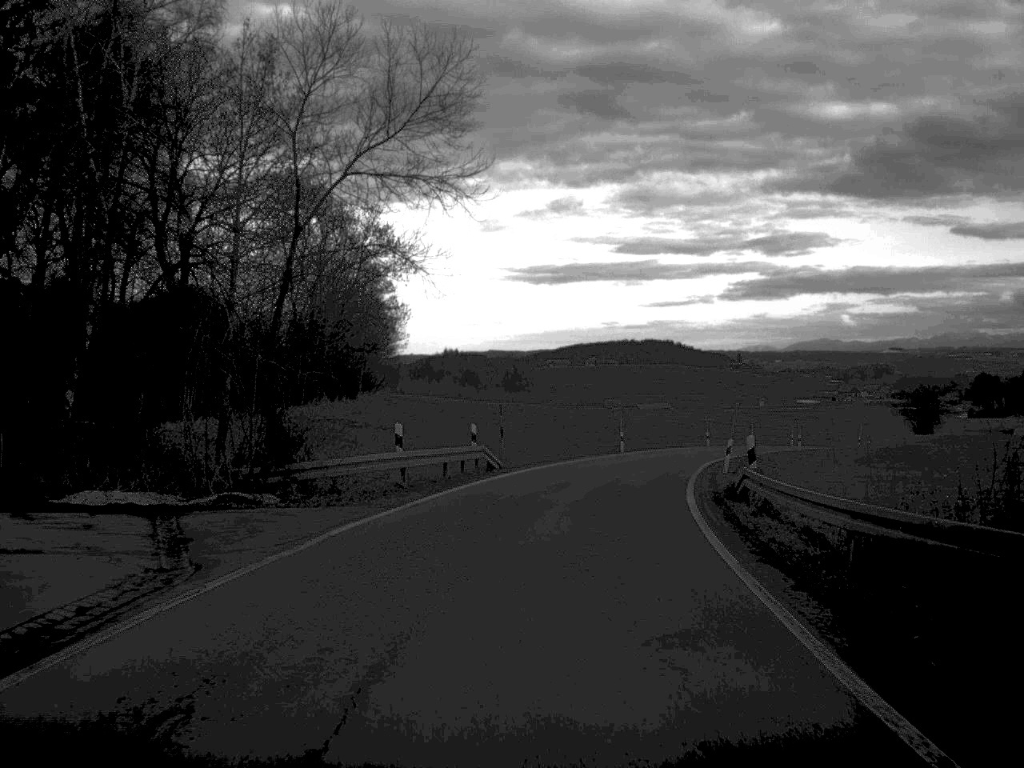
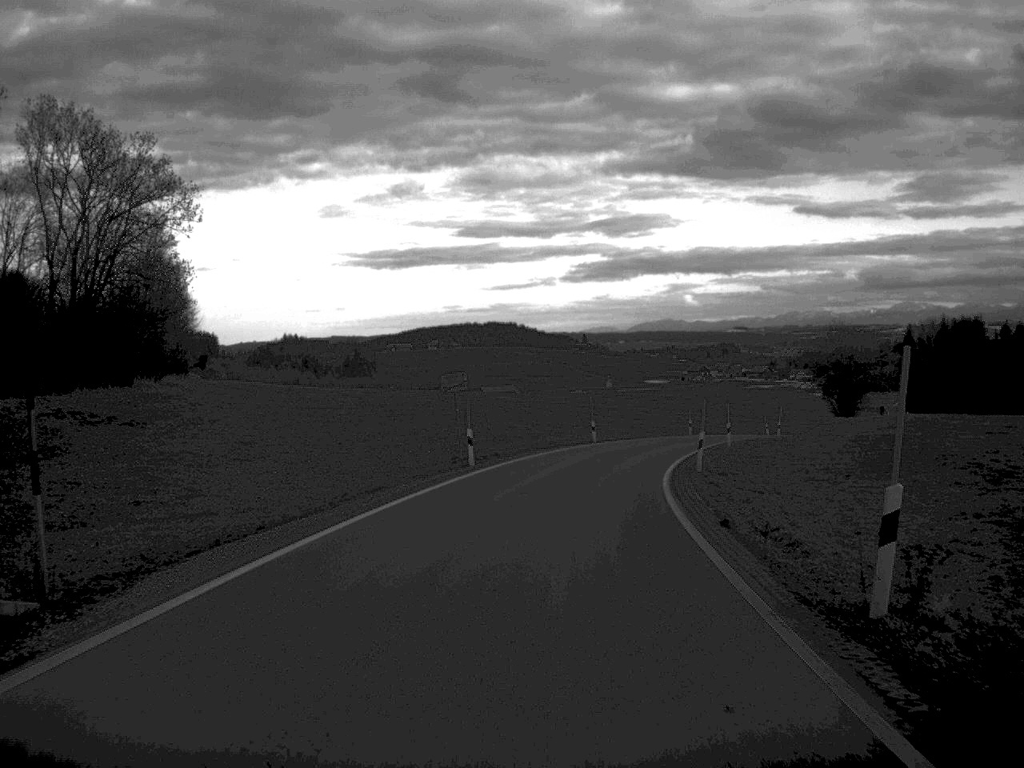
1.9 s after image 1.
(+1.8, +27.4) m; +7°
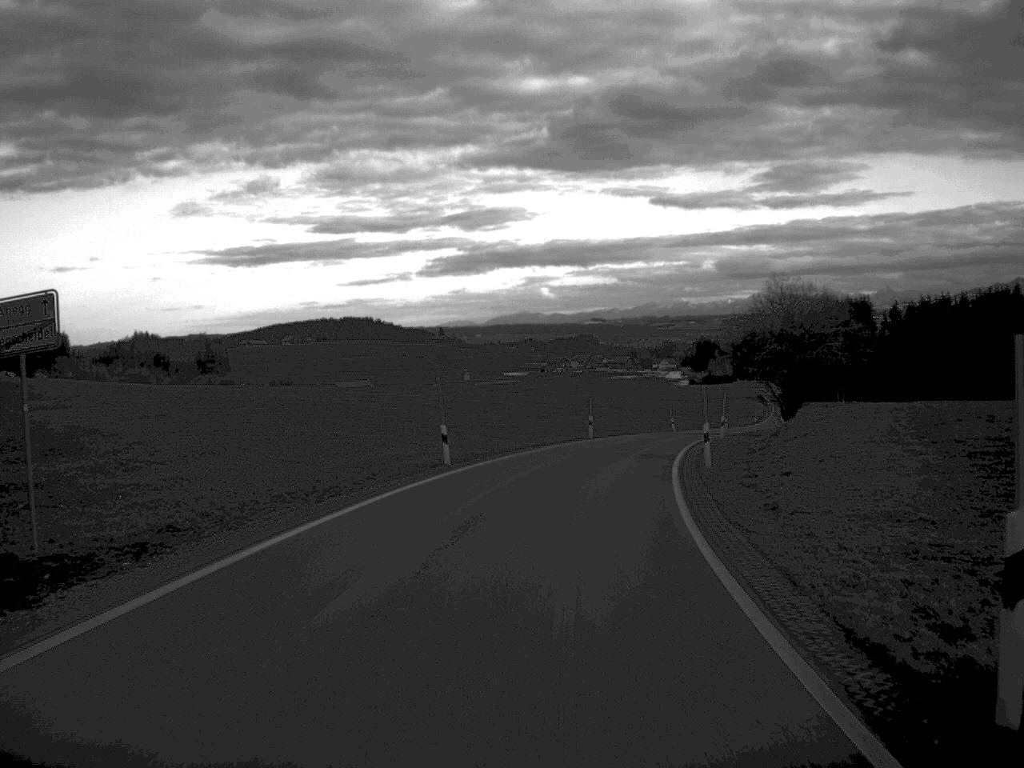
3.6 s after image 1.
(+1.5, +28.9) m; +6°
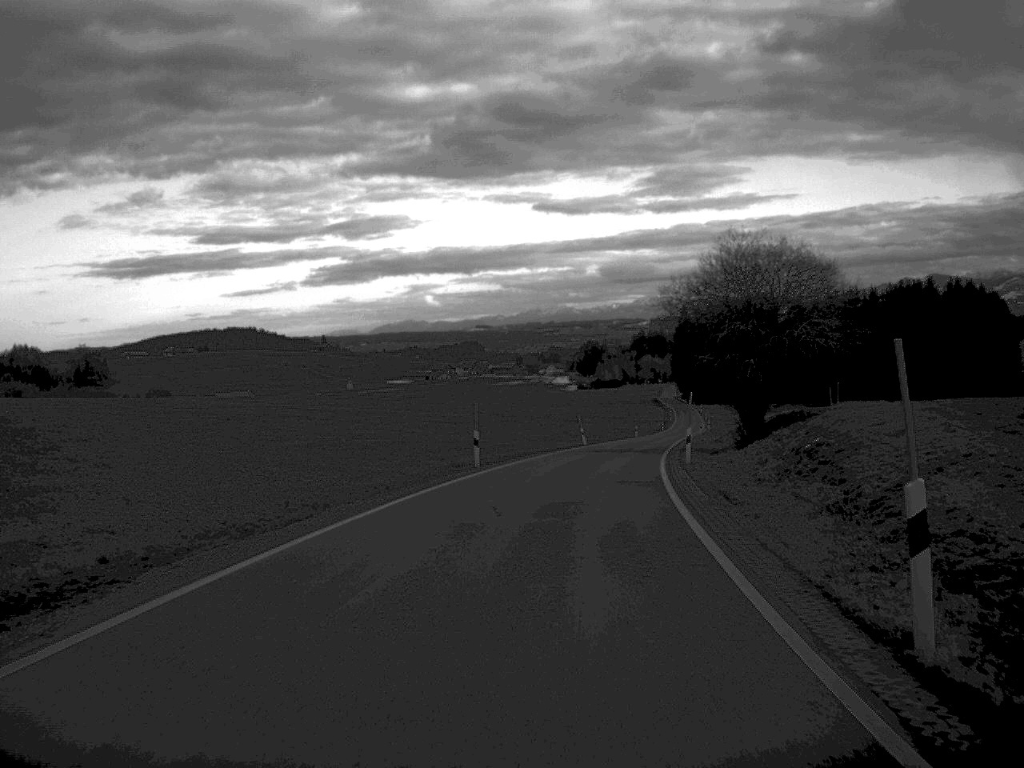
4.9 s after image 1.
(+1.0, +23.0) m; +5°
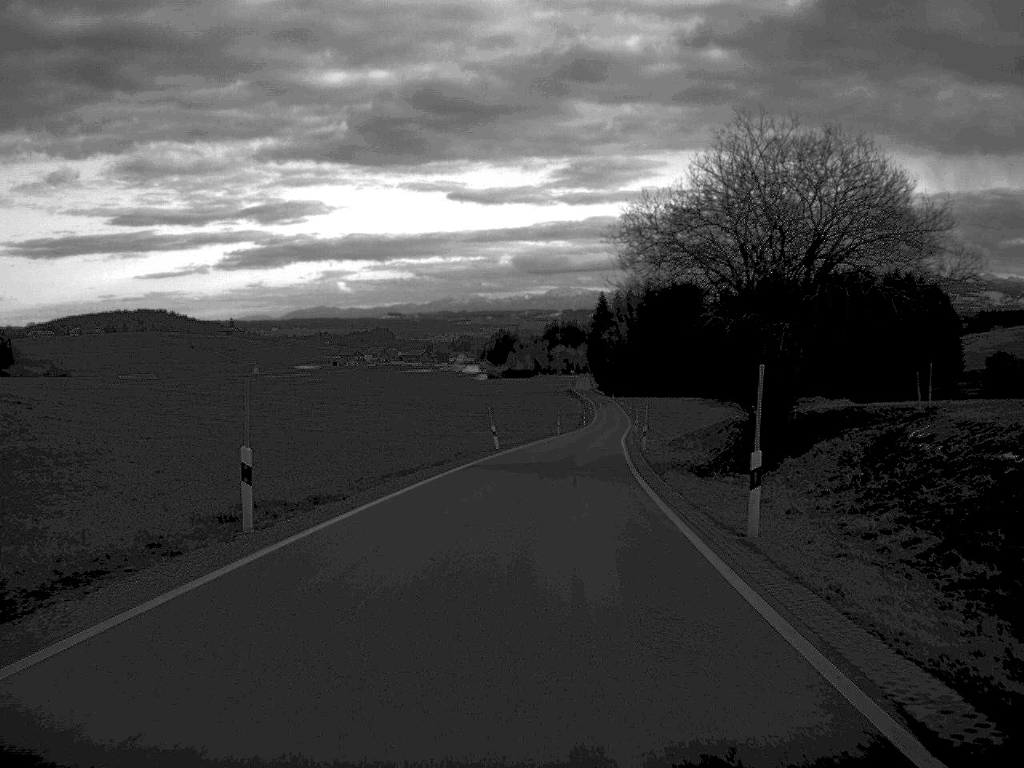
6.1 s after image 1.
(+0.8, +22.2) m; +4°
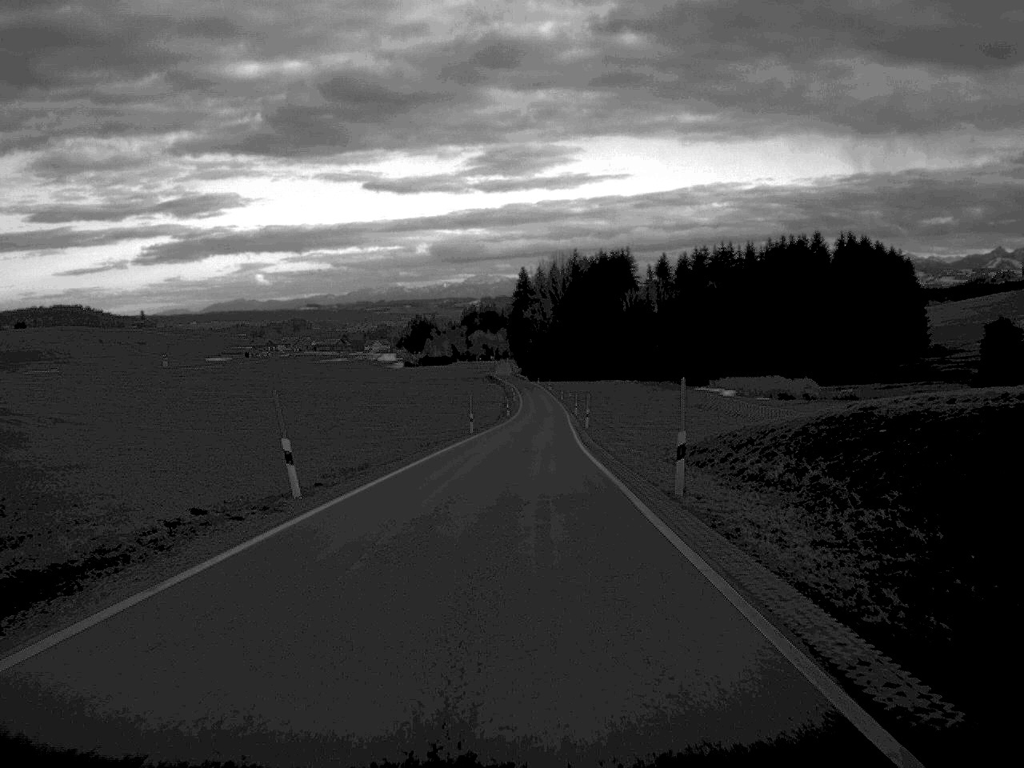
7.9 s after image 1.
(+1.2, +34.6) m; +3°
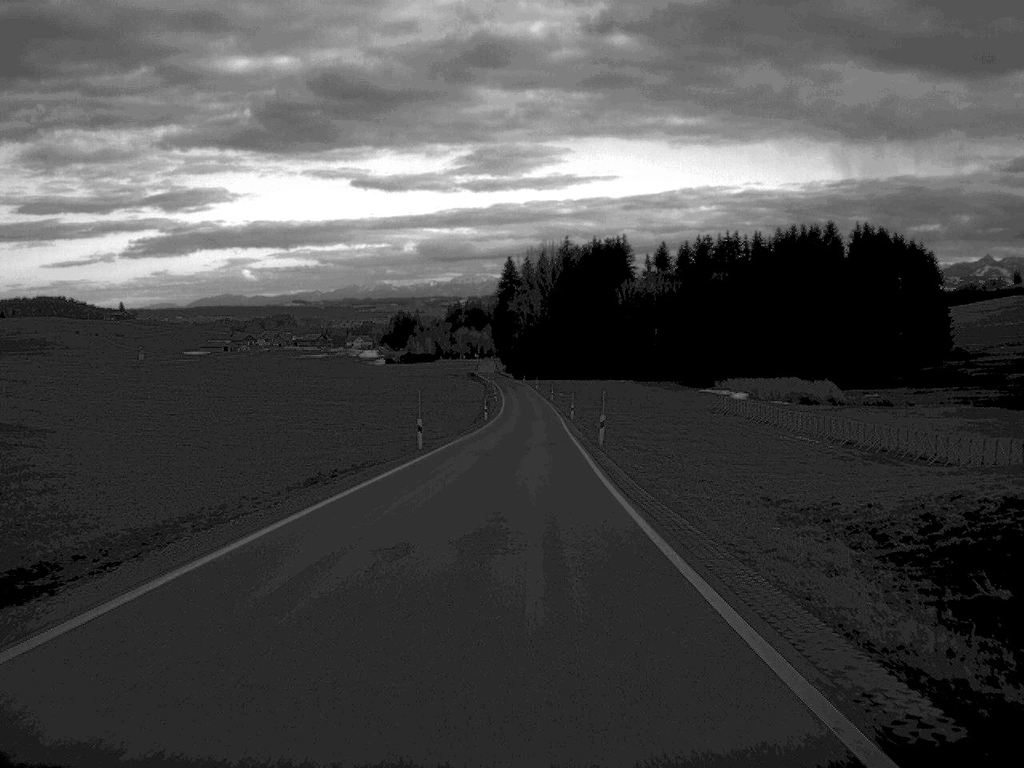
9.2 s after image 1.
(+0.1, +25.8) m; +1°
